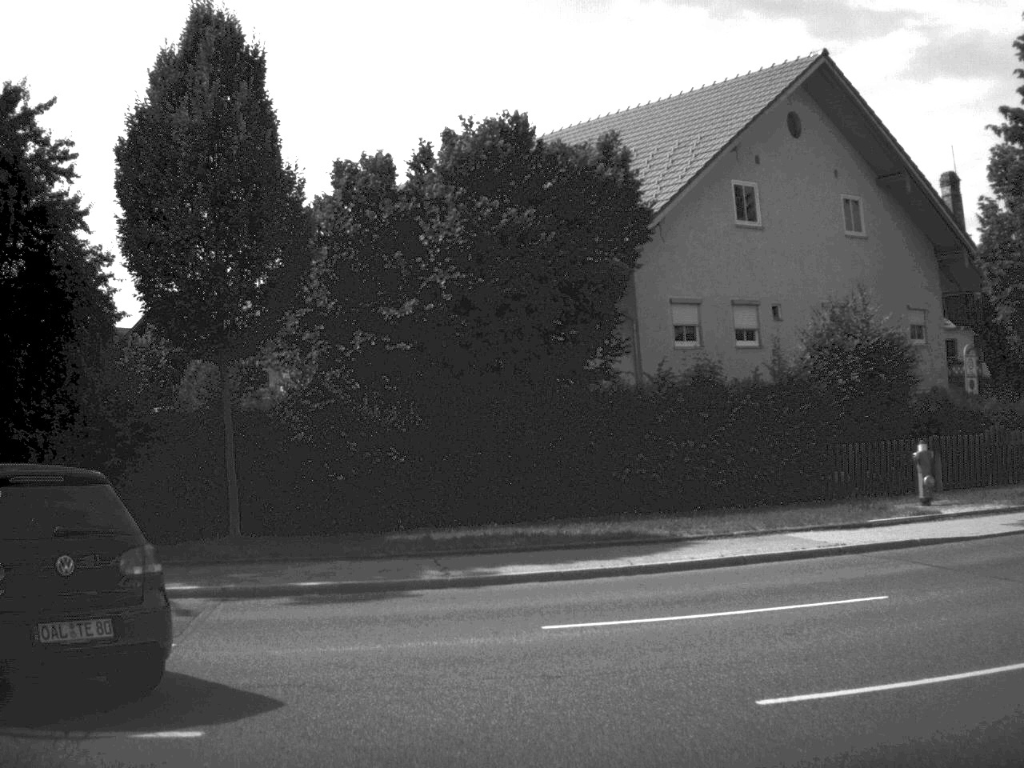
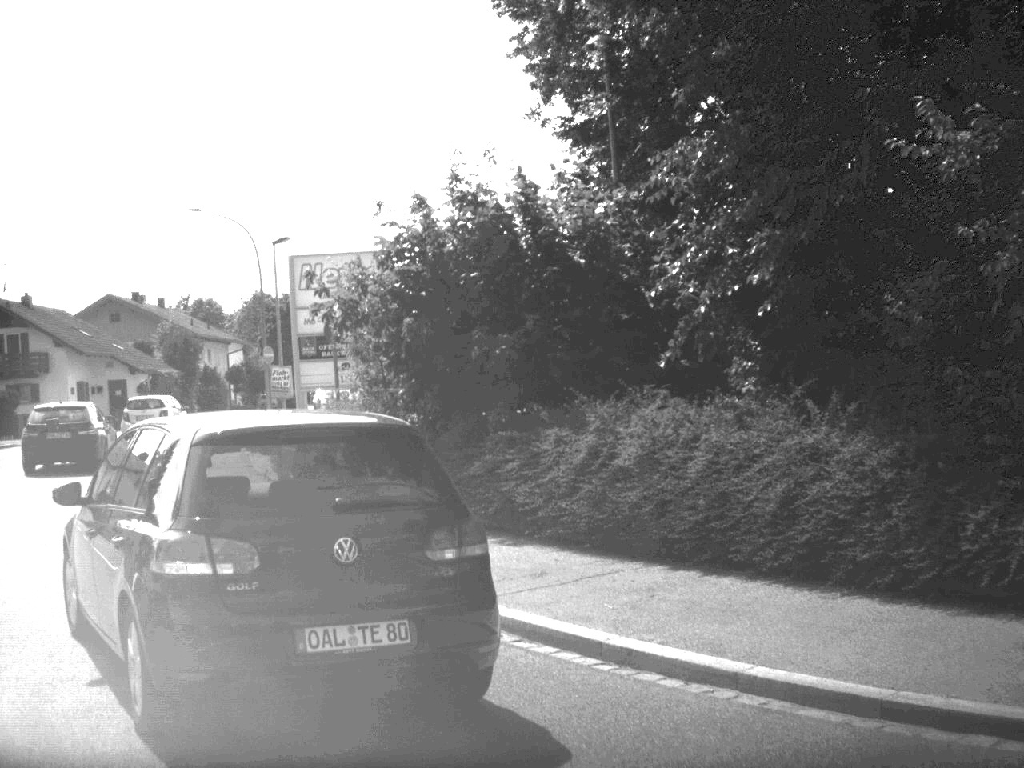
(-4.7, +8.9) m; -55°
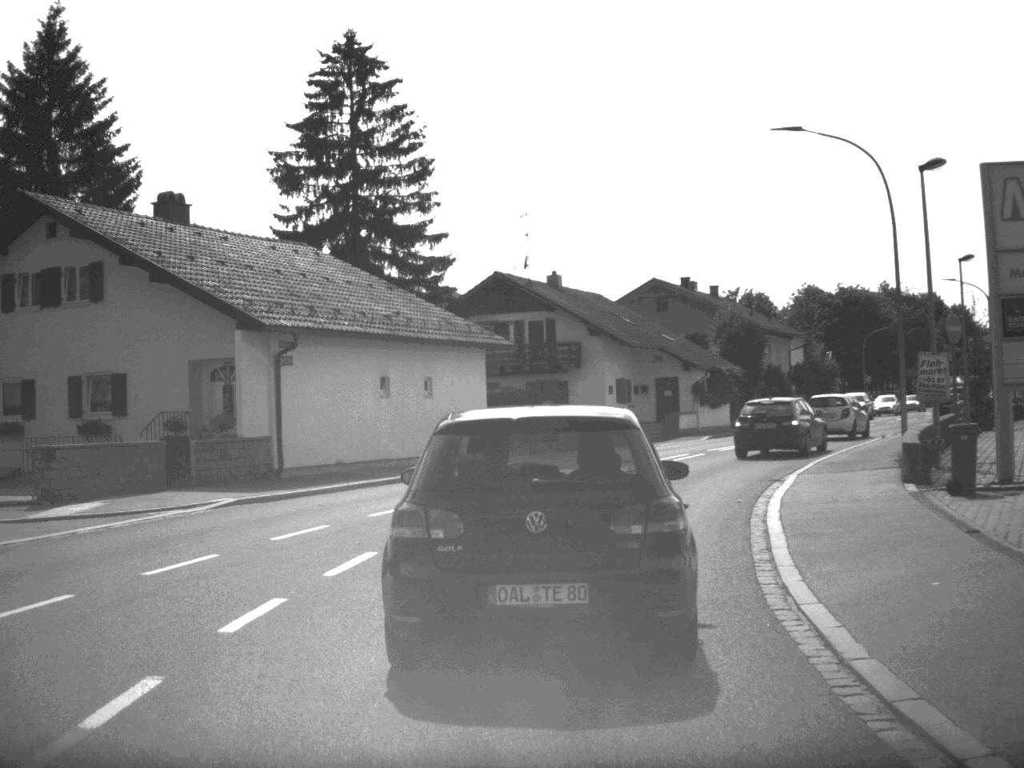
(-3.8, +11.9) m; -23°
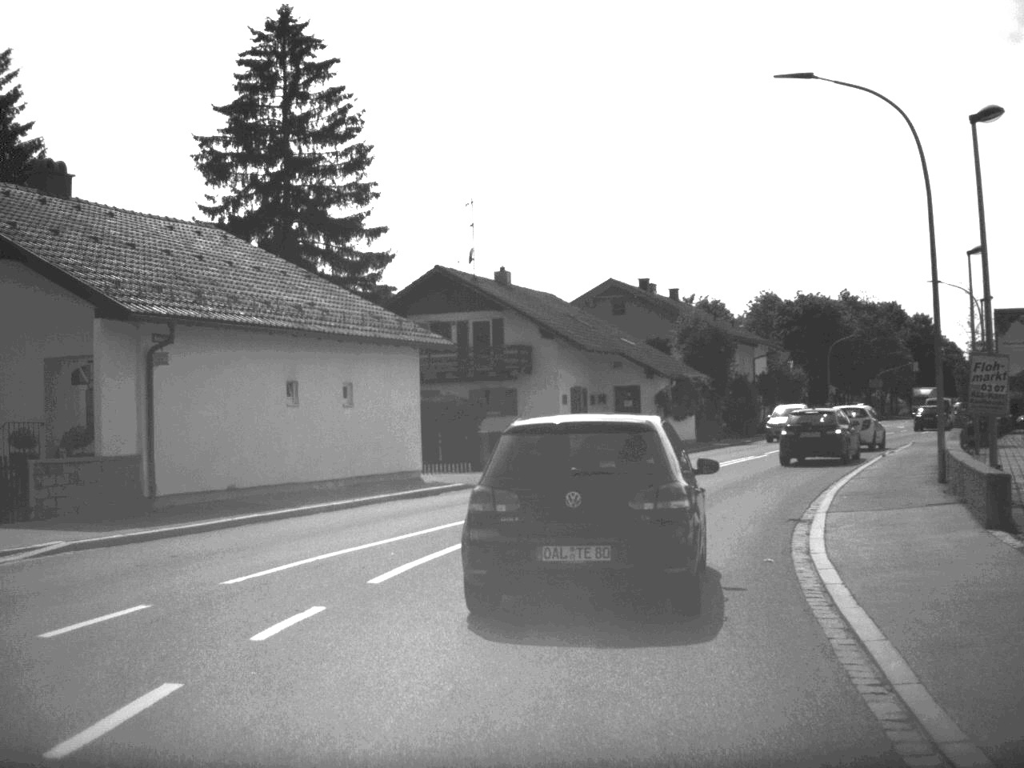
(+0.1, +5.7) m; +2°
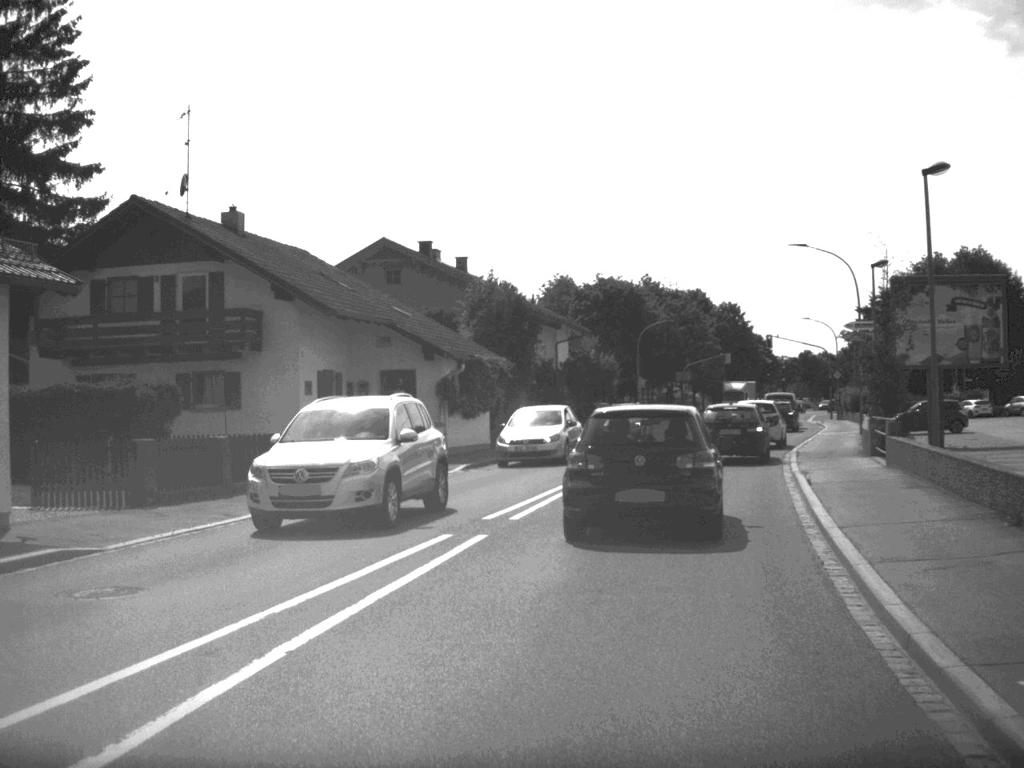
(+1.1, +13.4) m; +10°
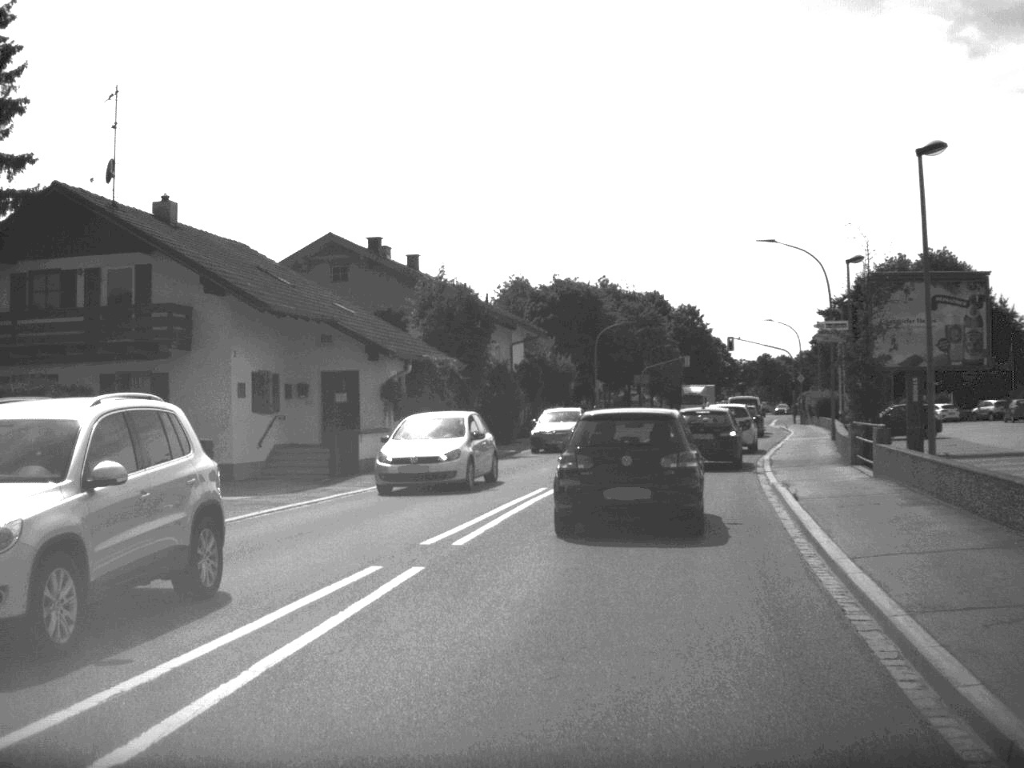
(0.0, +2.5) m; +2°
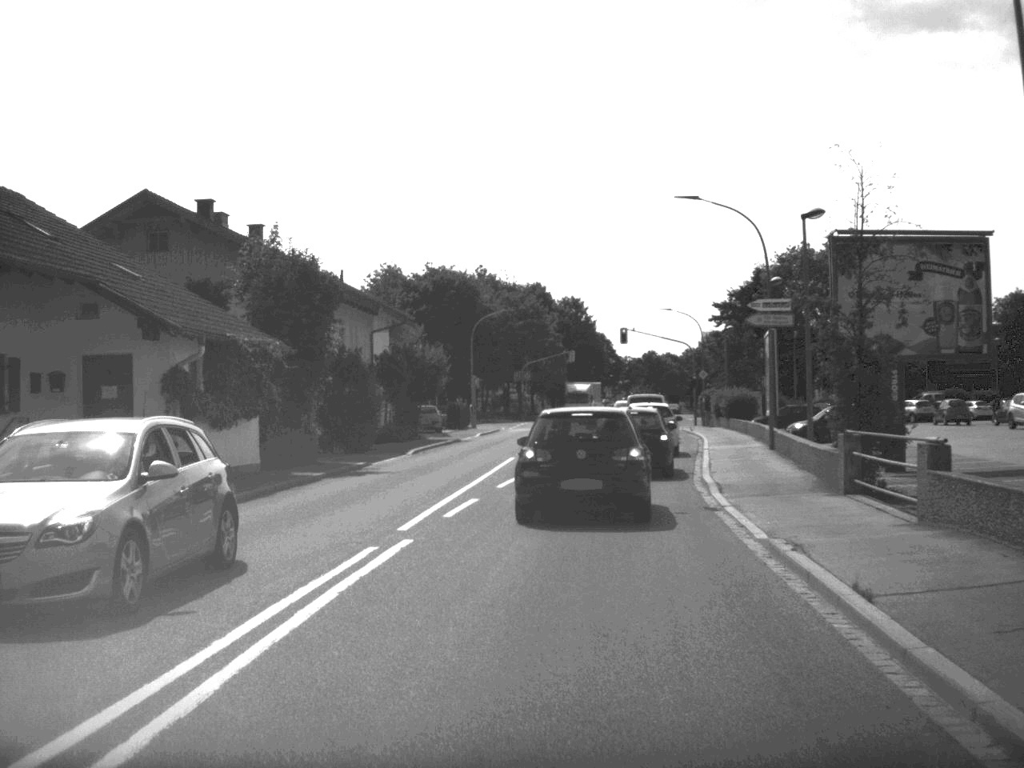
(+0.5, +9.6) m; +5°
